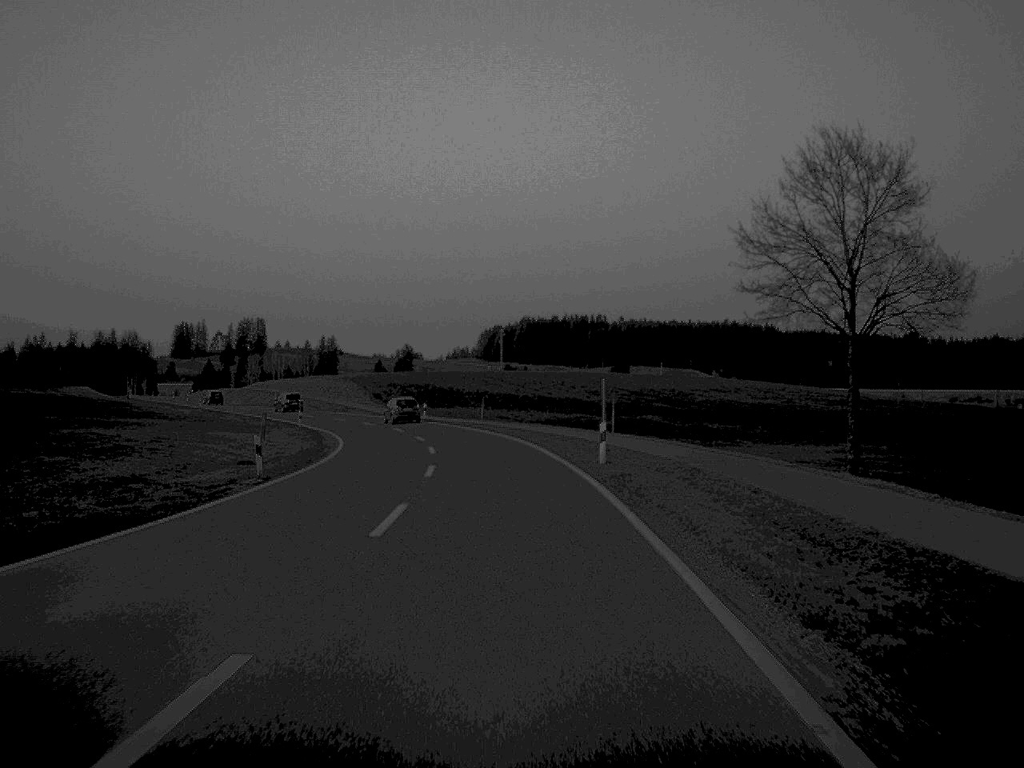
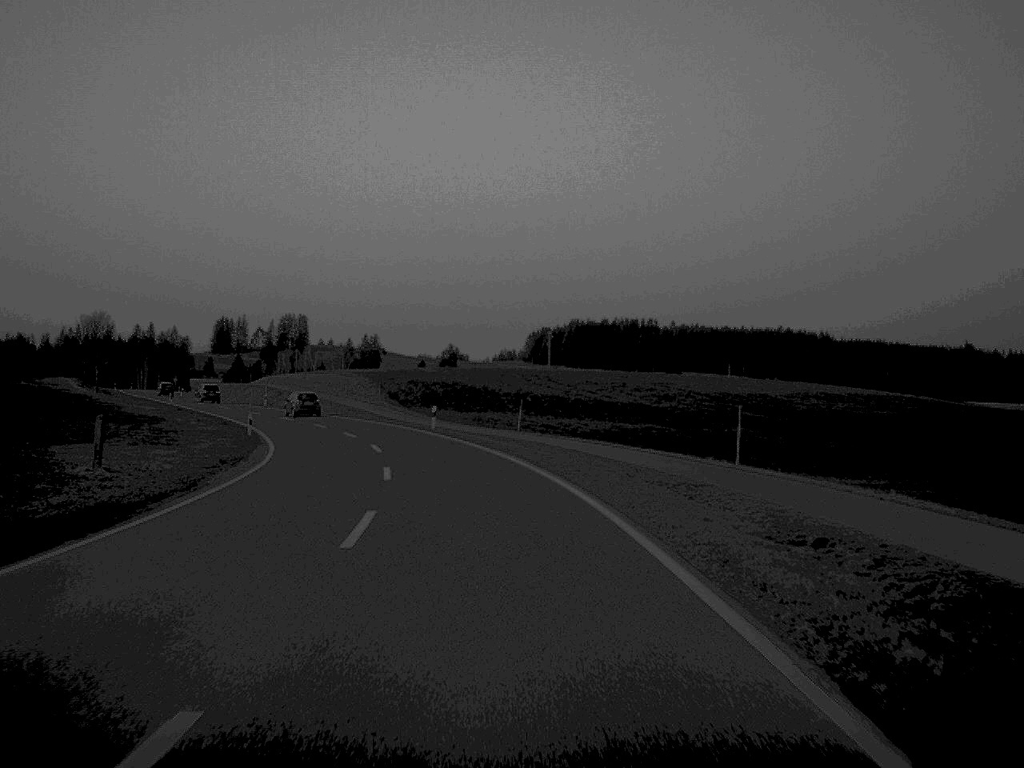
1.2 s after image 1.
(-0.4, +25.5) m; -2°
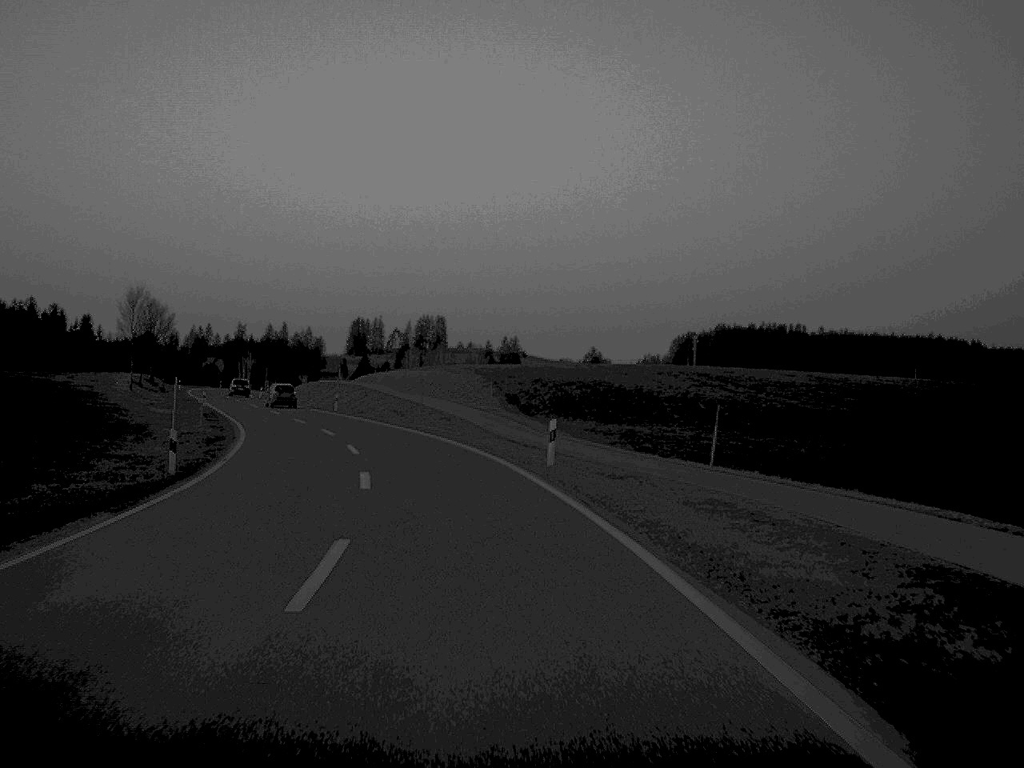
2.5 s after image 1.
(-1.4, +28.1) m; -6°
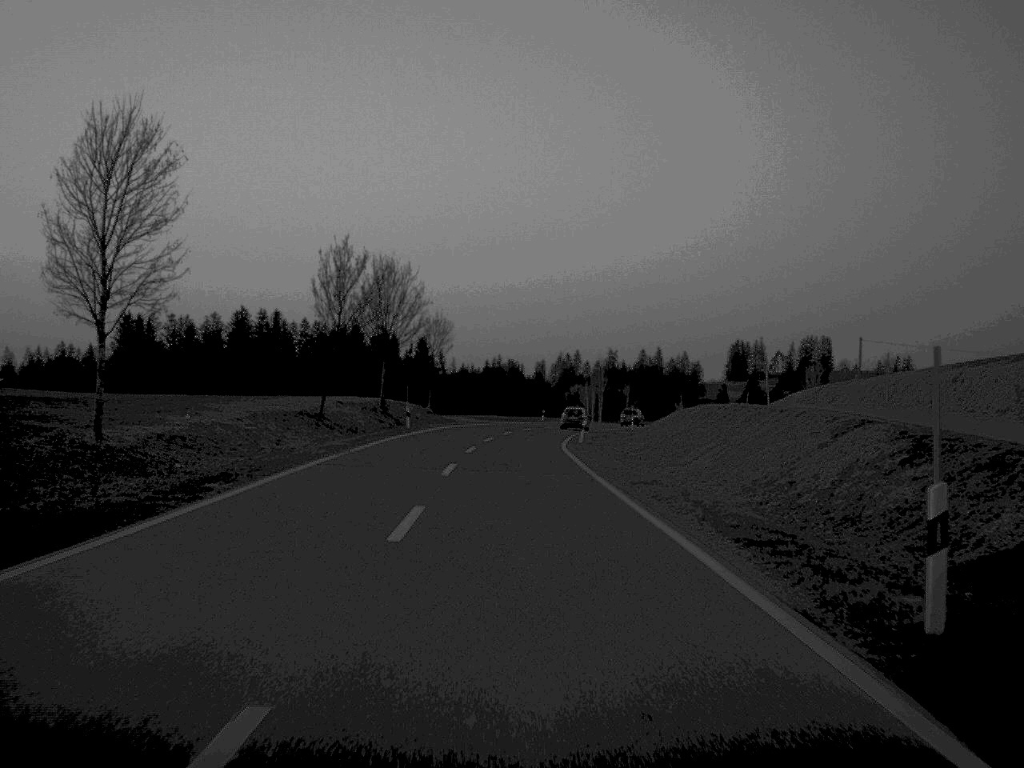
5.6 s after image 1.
(-10.9, +65.9) m; -16°
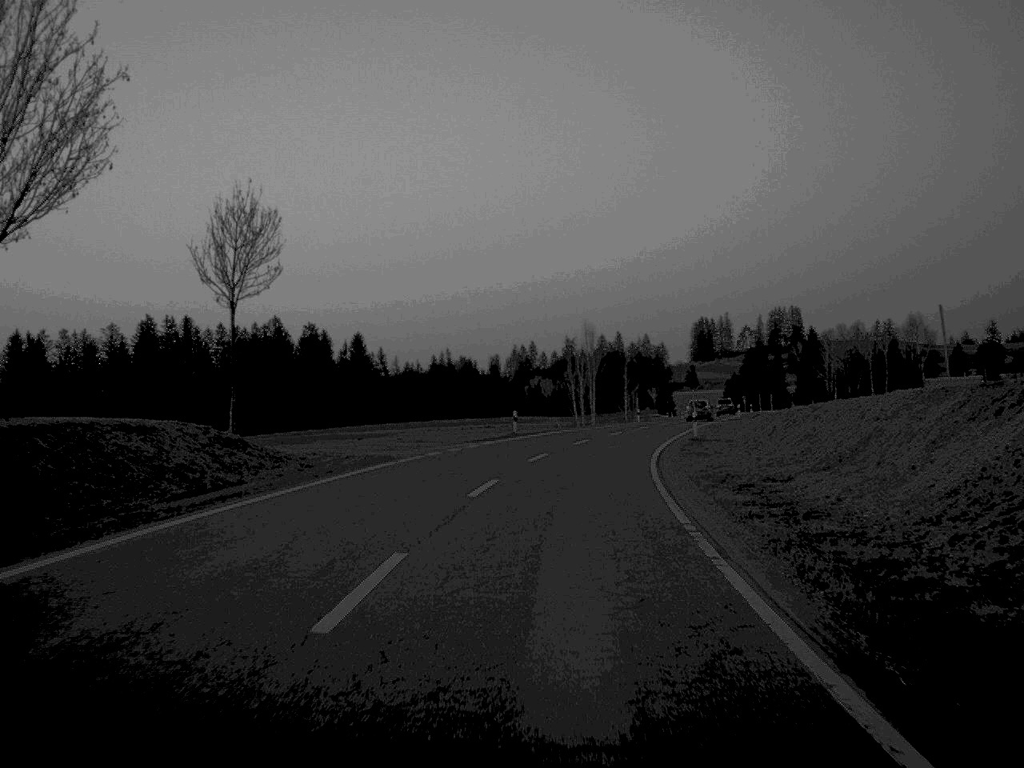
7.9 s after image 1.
(+0.2, +53.3) m; +2°
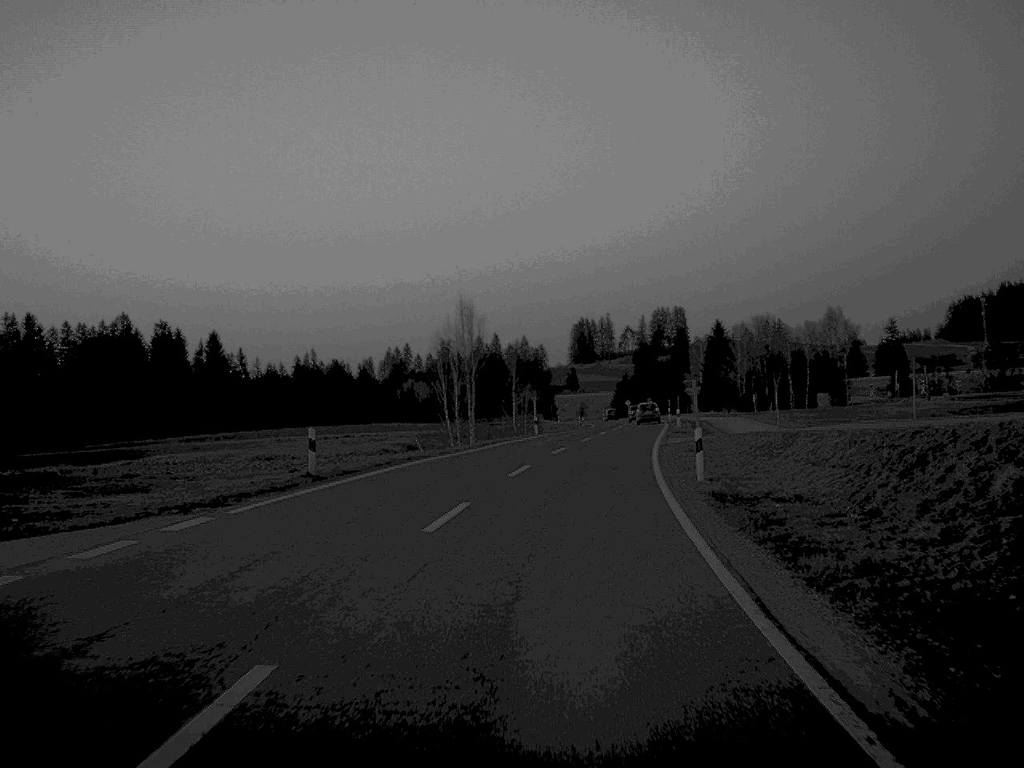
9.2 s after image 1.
(+1.3, +28.7) m; +6°
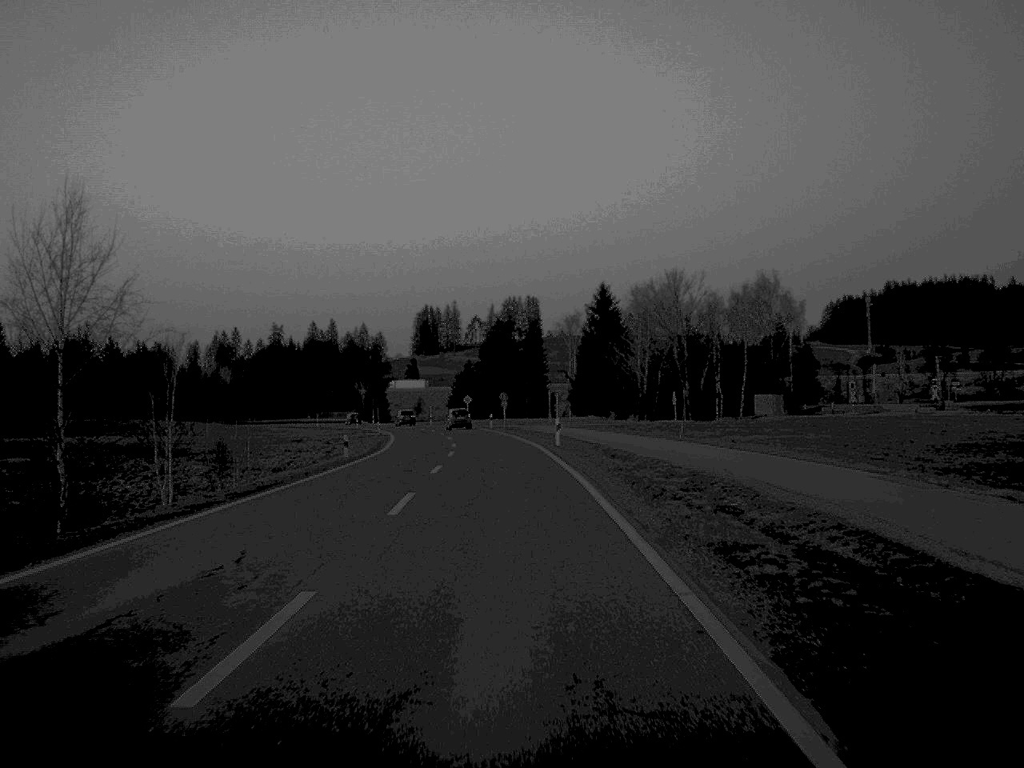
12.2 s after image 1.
(+5.9, +67.6) m; +7°
